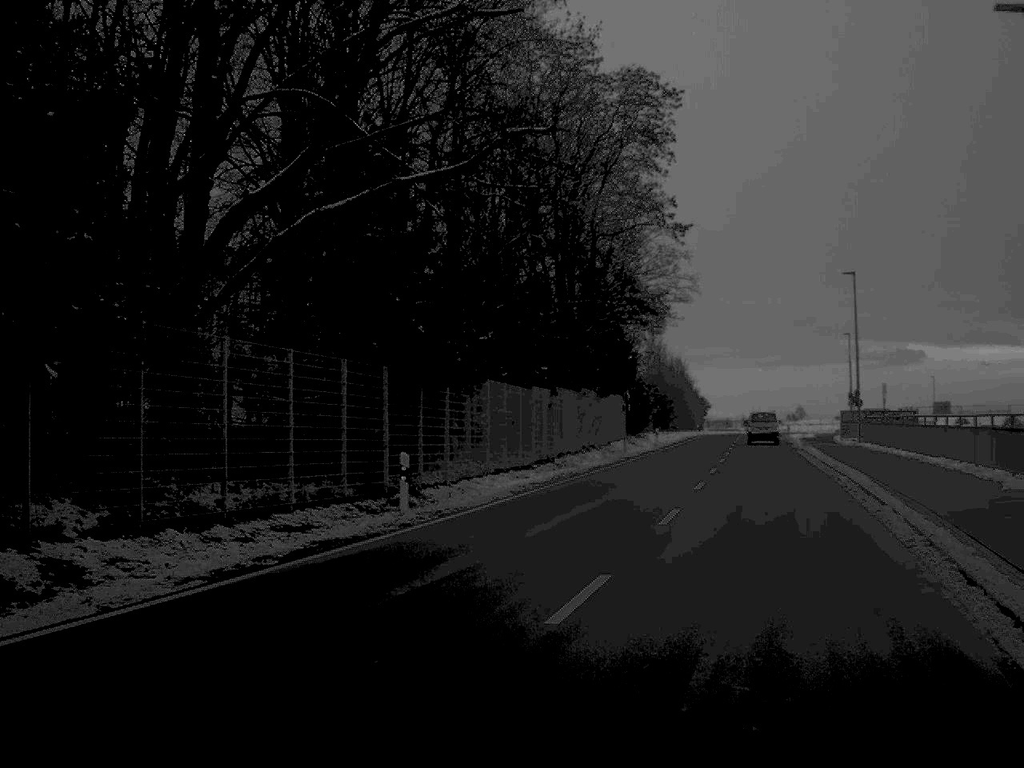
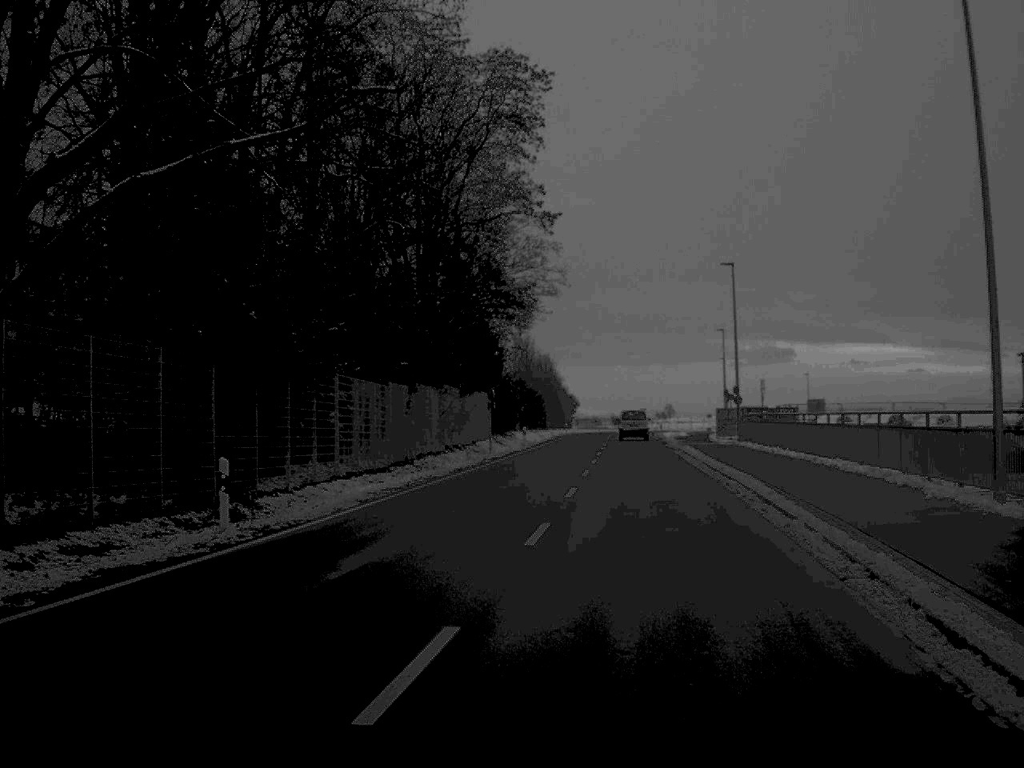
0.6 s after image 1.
(+0.2, +3.2) m; +6°
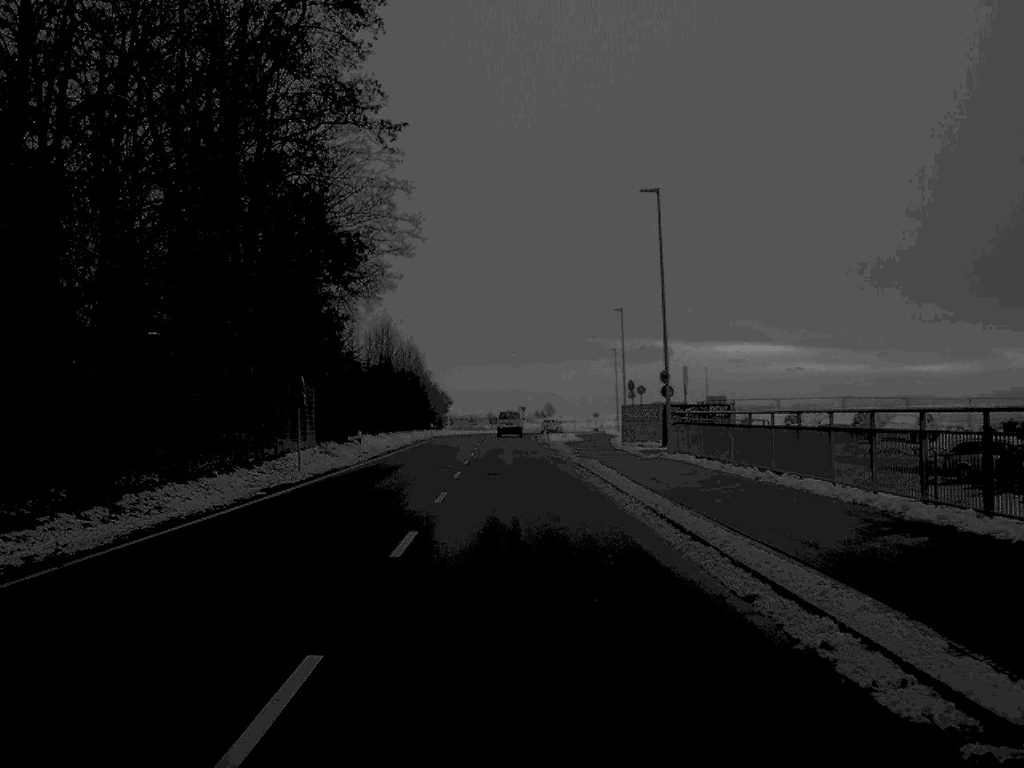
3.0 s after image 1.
(+1.4, +19.1) m; +5°
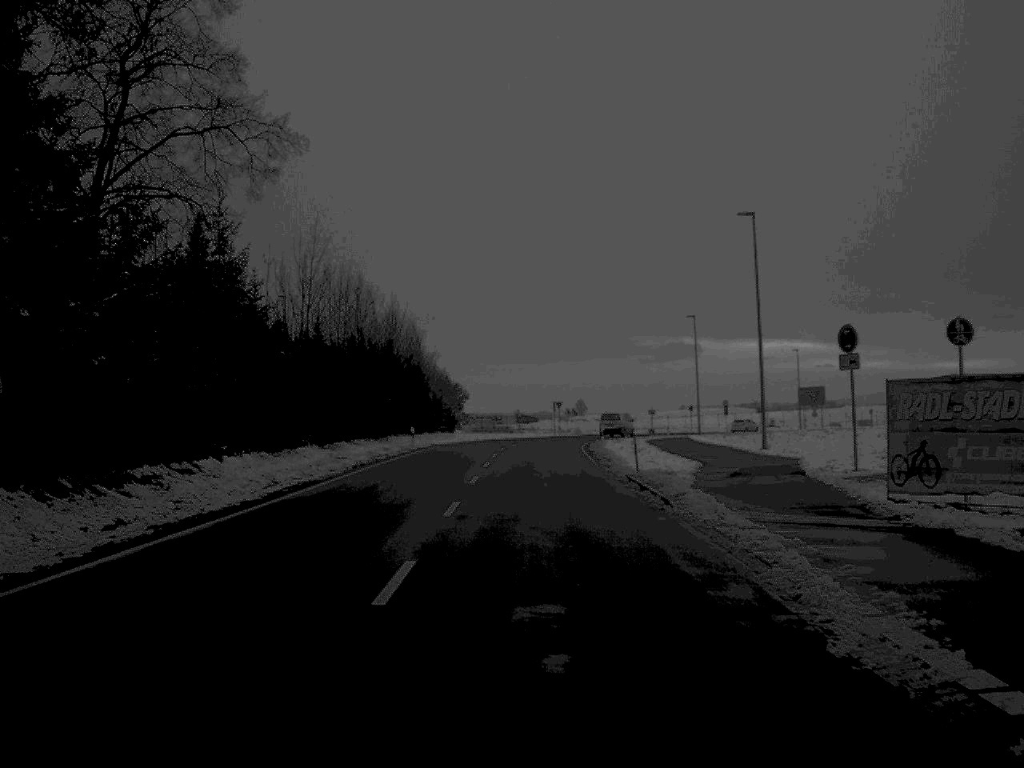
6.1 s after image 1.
(-0.7, +39.7) m; -1°
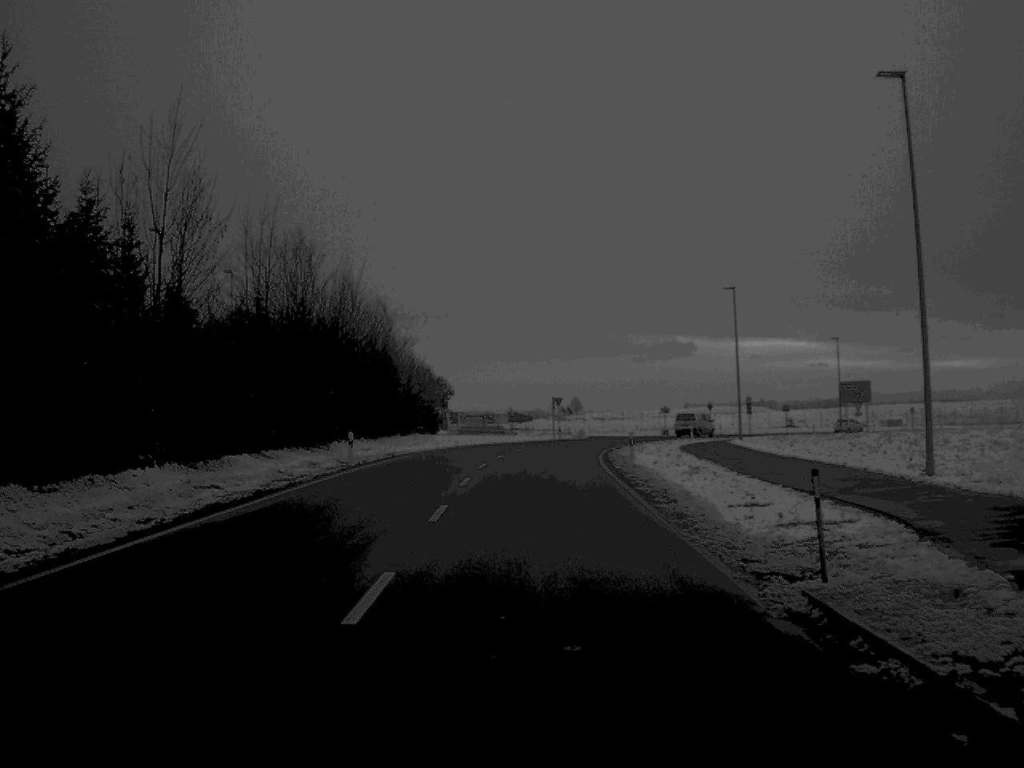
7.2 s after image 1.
(0.0, +19.1) m; 0°
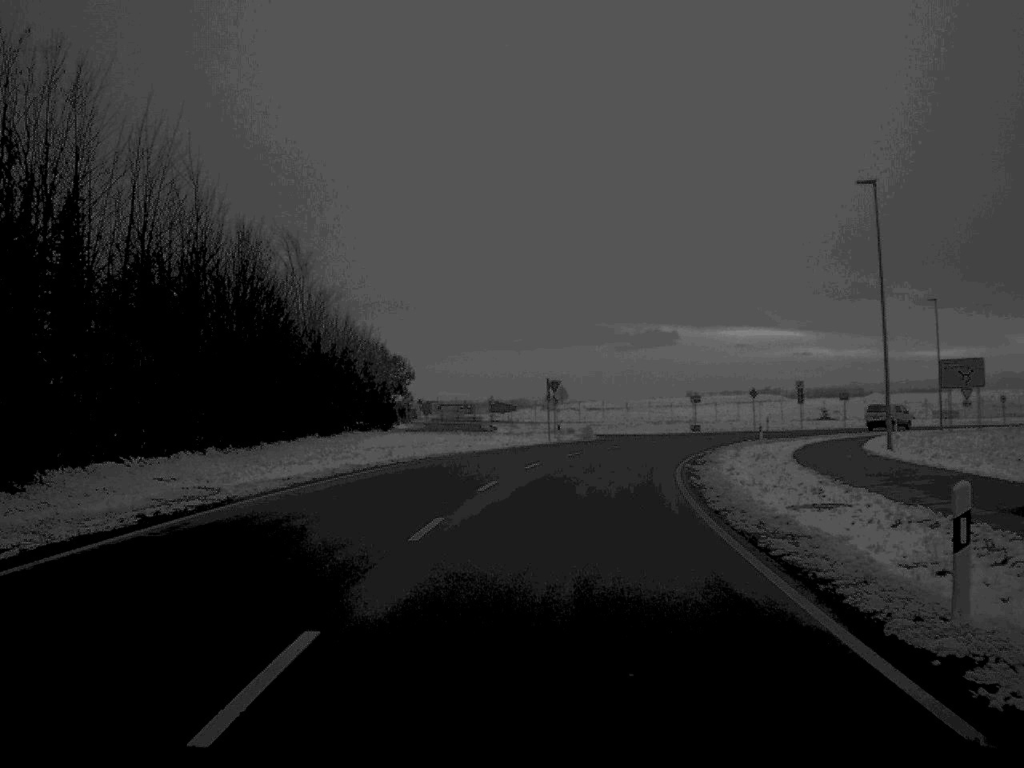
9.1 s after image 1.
(+0.1, +30.4) m; +1°
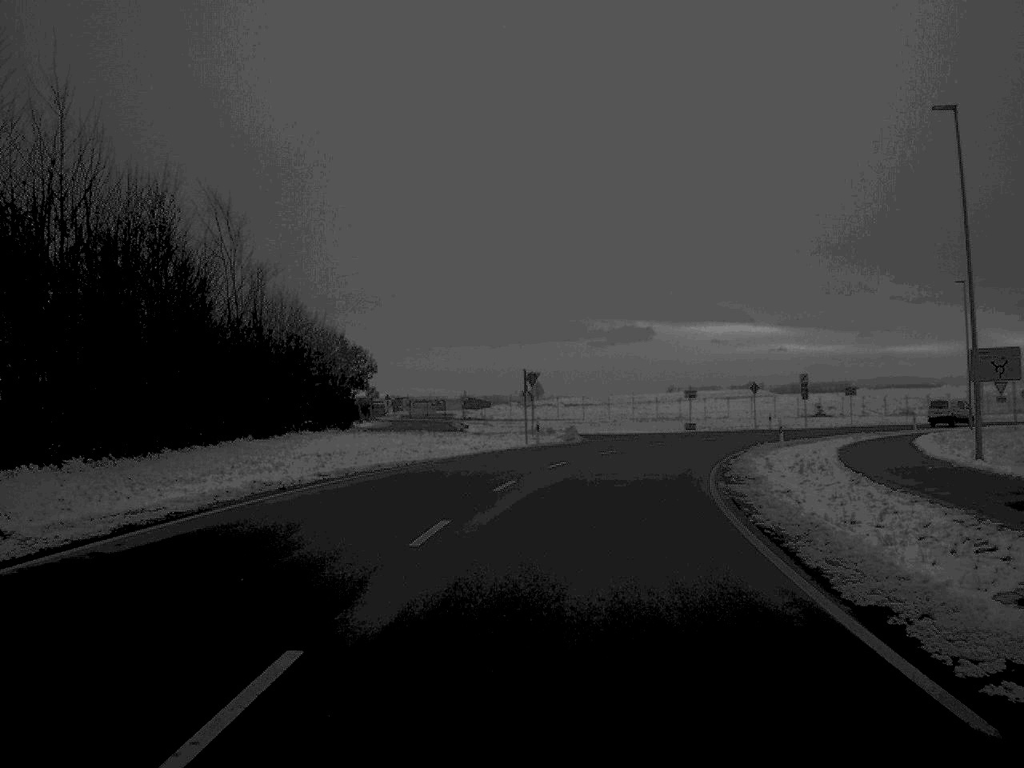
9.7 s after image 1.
(+0.1, +9.7) m; +1°
